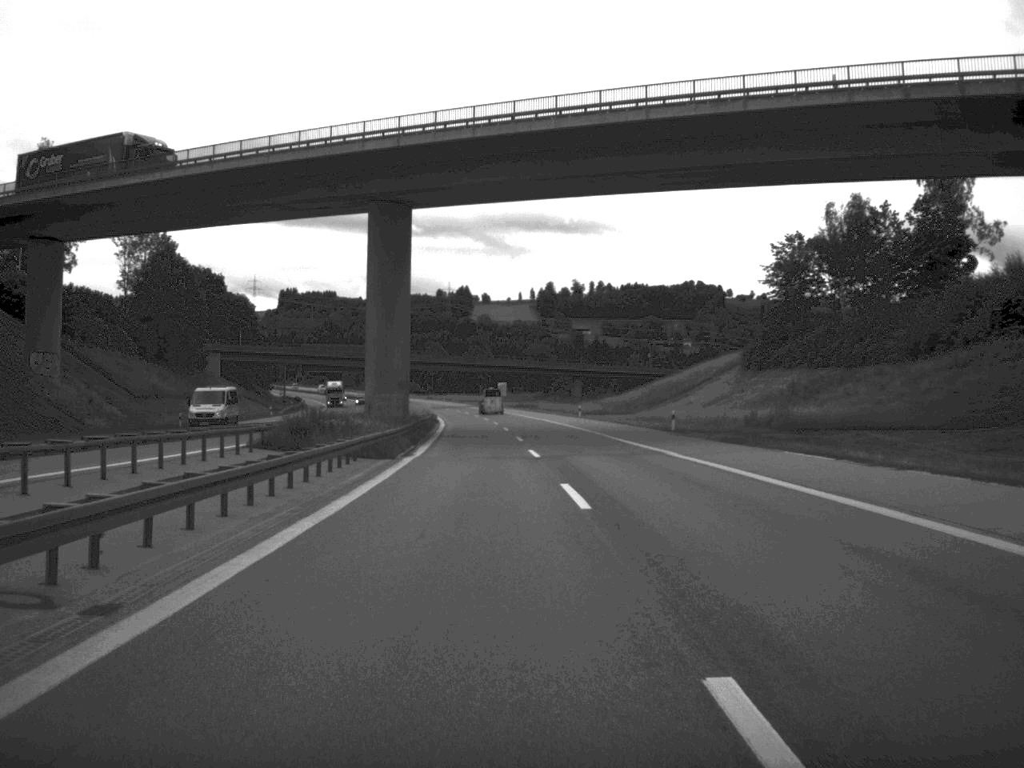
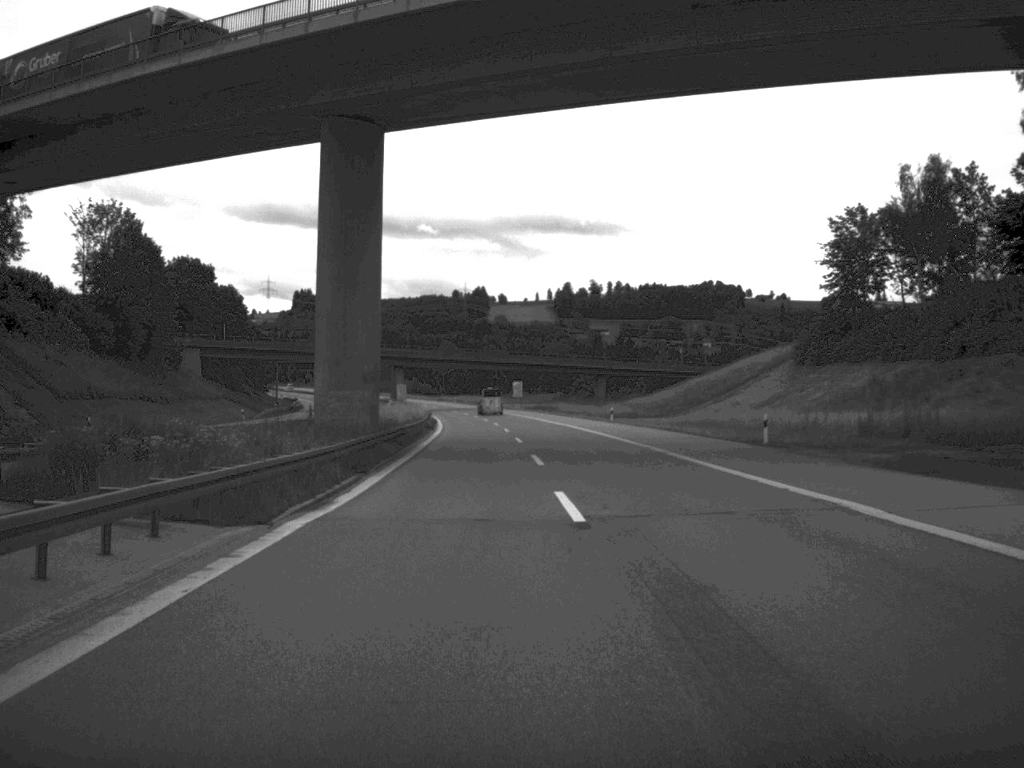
(-0.1, +20.6) m; -1°
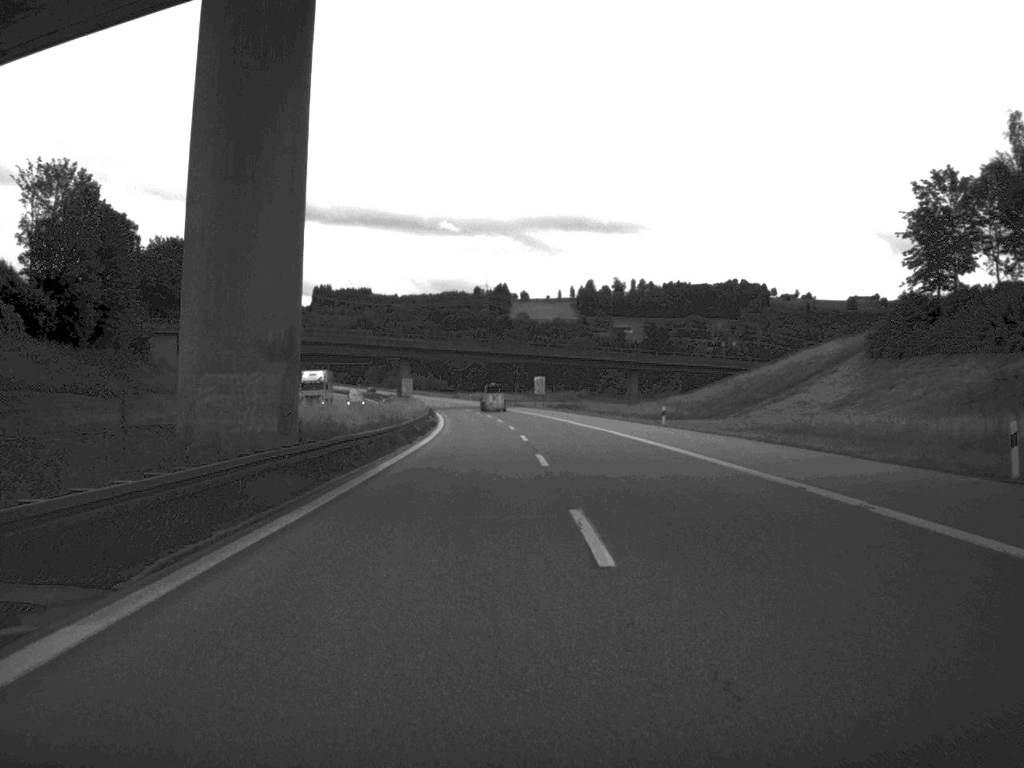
(-0.2, +20.7) m; -1°
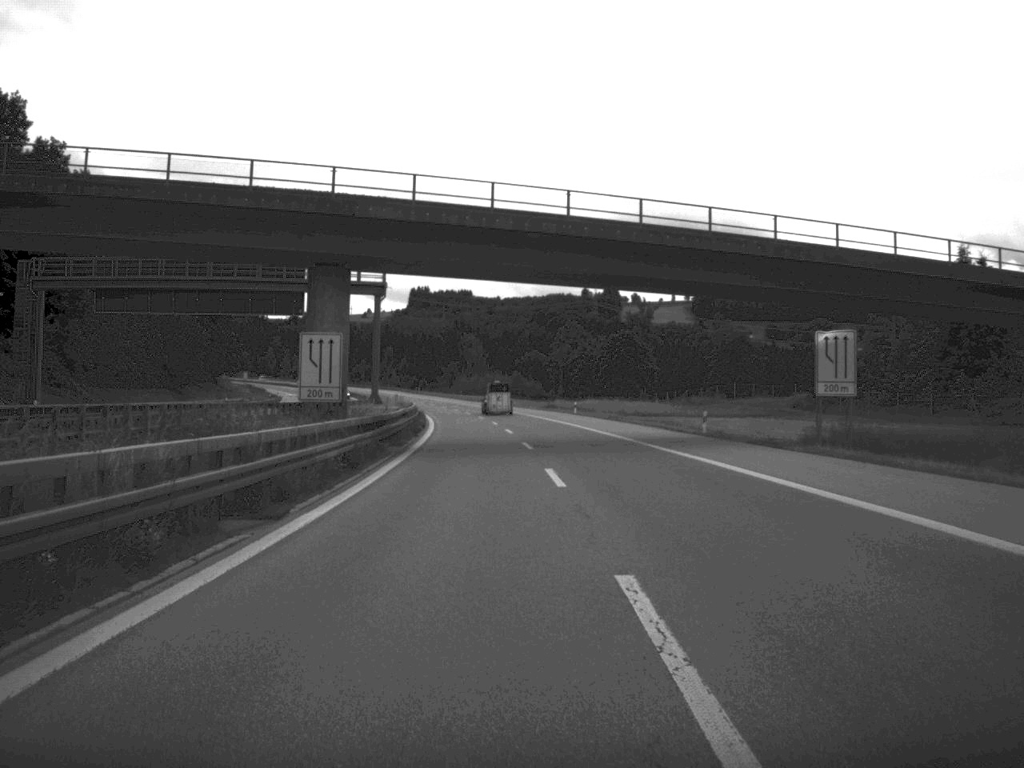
(-4.6, +109.9) m; -5°
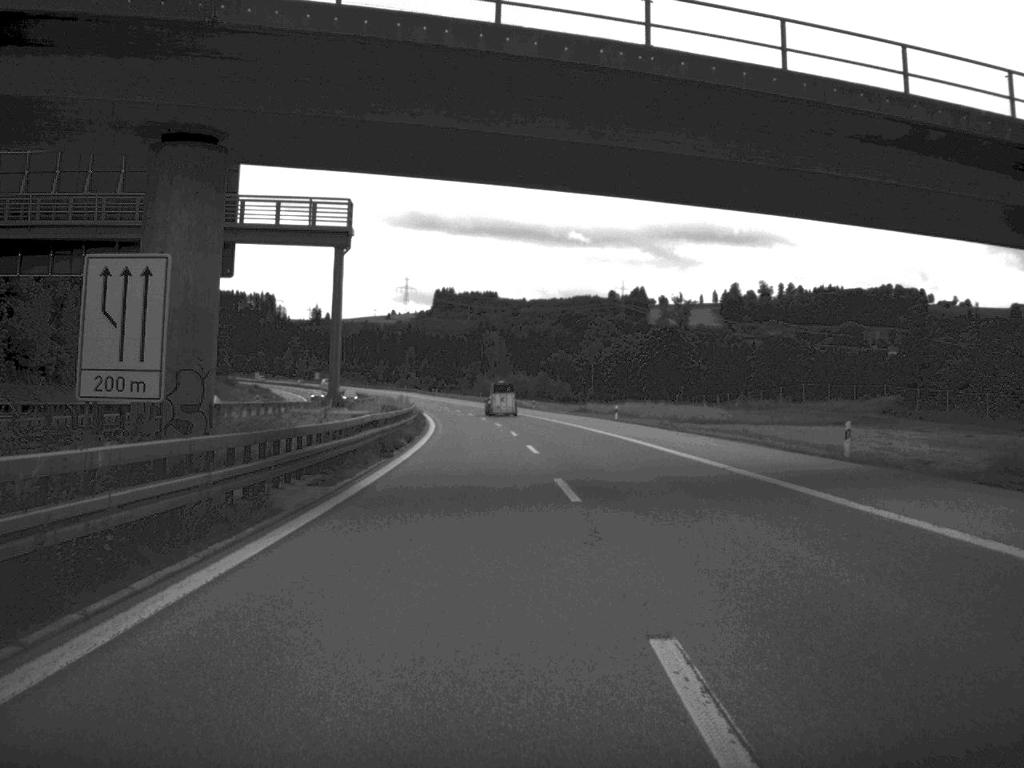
(-0.2, +20.4) m; -1°
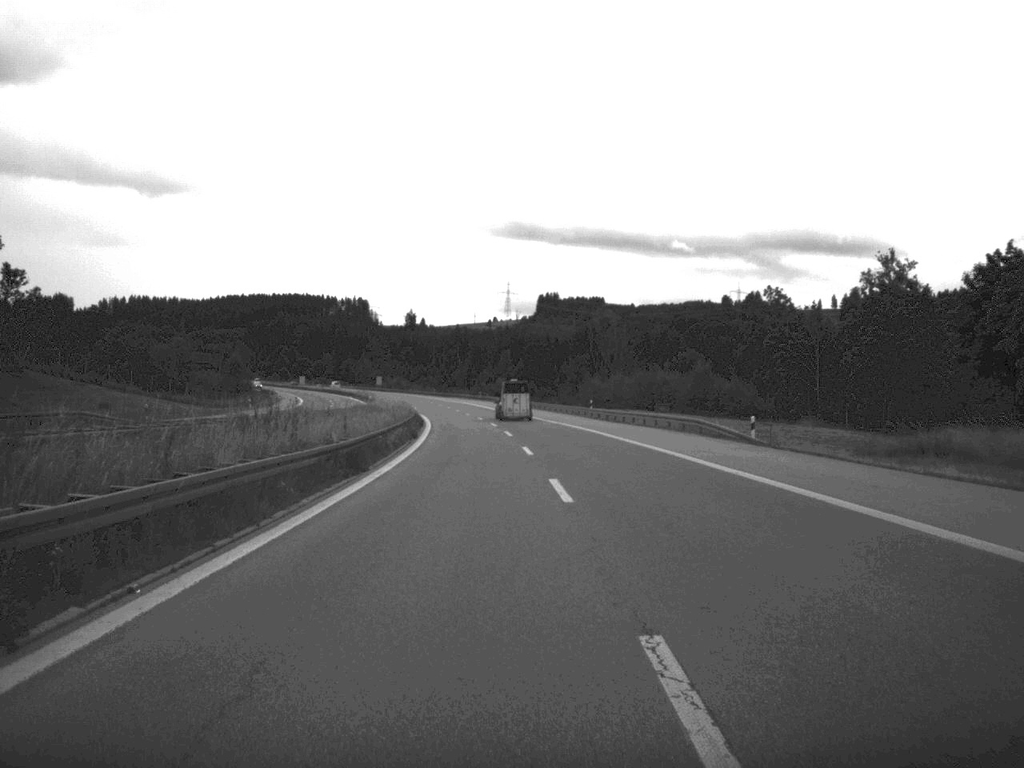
(-3.5, +86.0) m; -5°
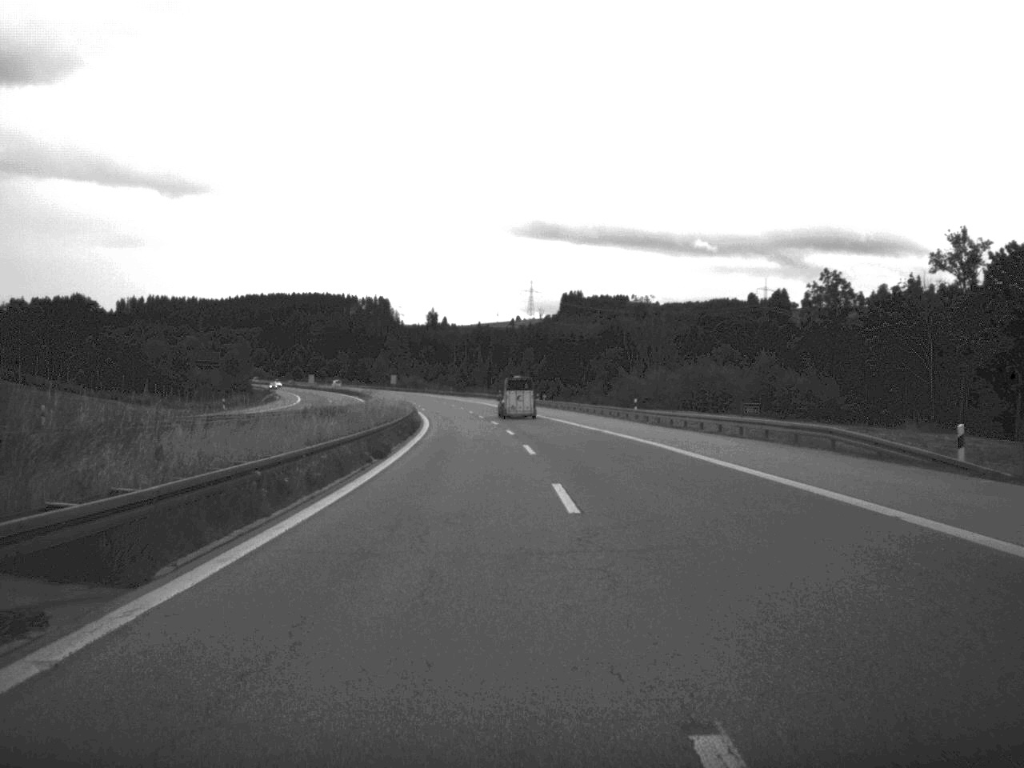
(-0.2, +19.7) m; -1°
